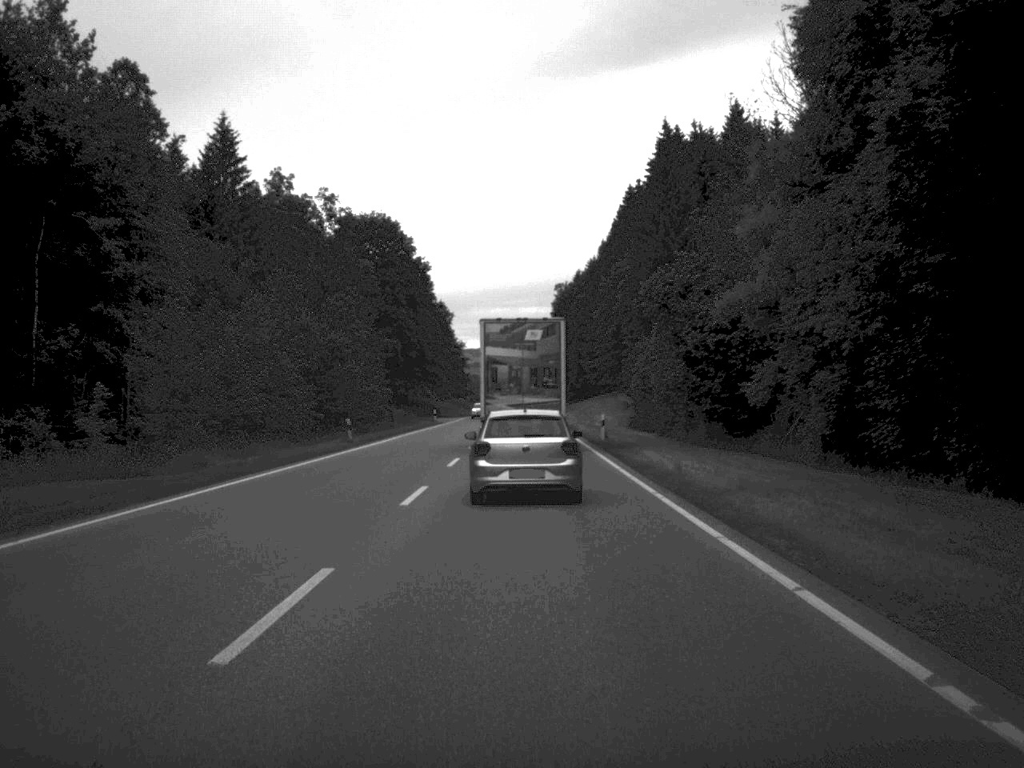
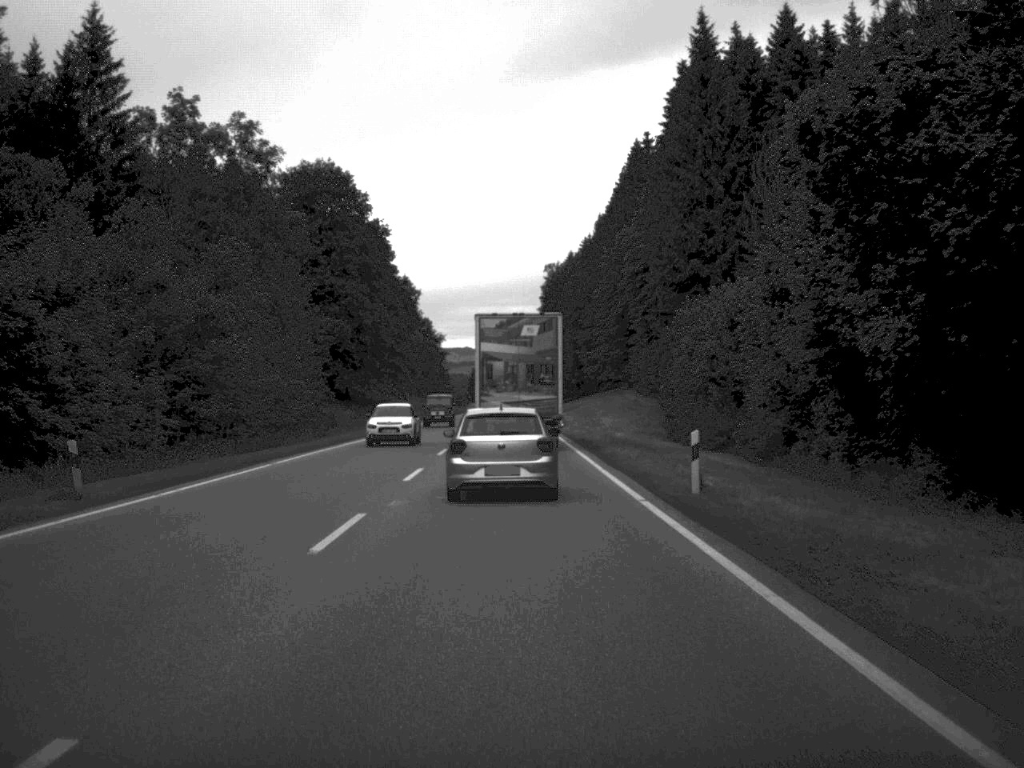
(+0.1, +29.9) m; +1°
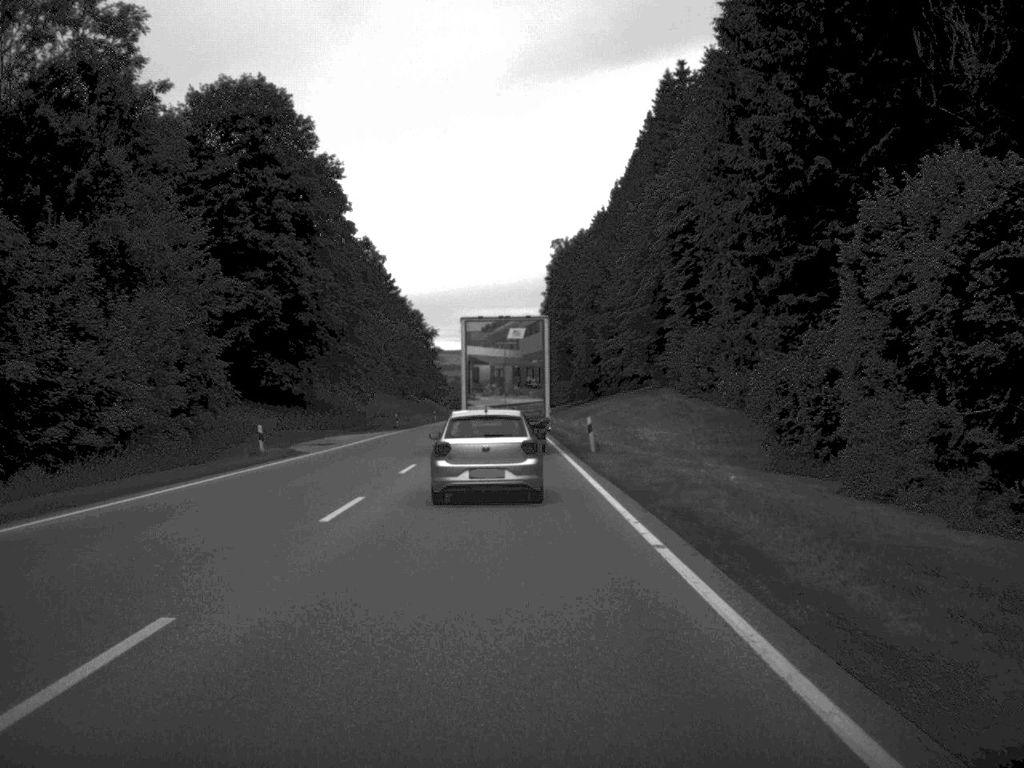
(0.0, +31.5) m; 0°
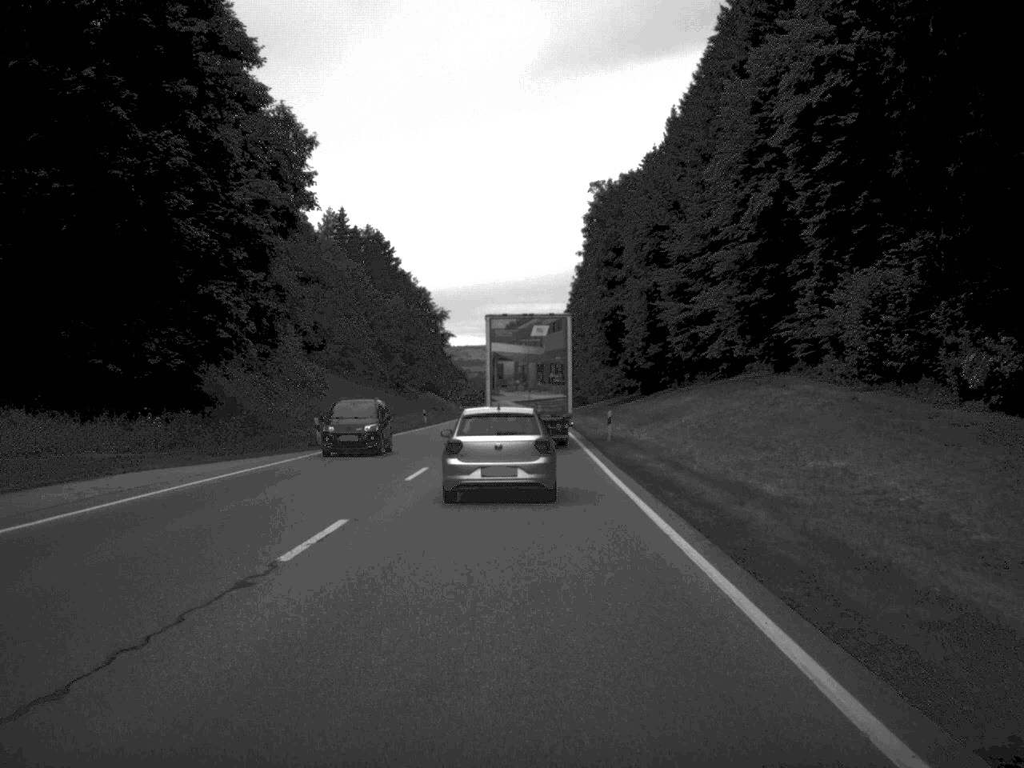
(-0.5, +39.5) m; -1°
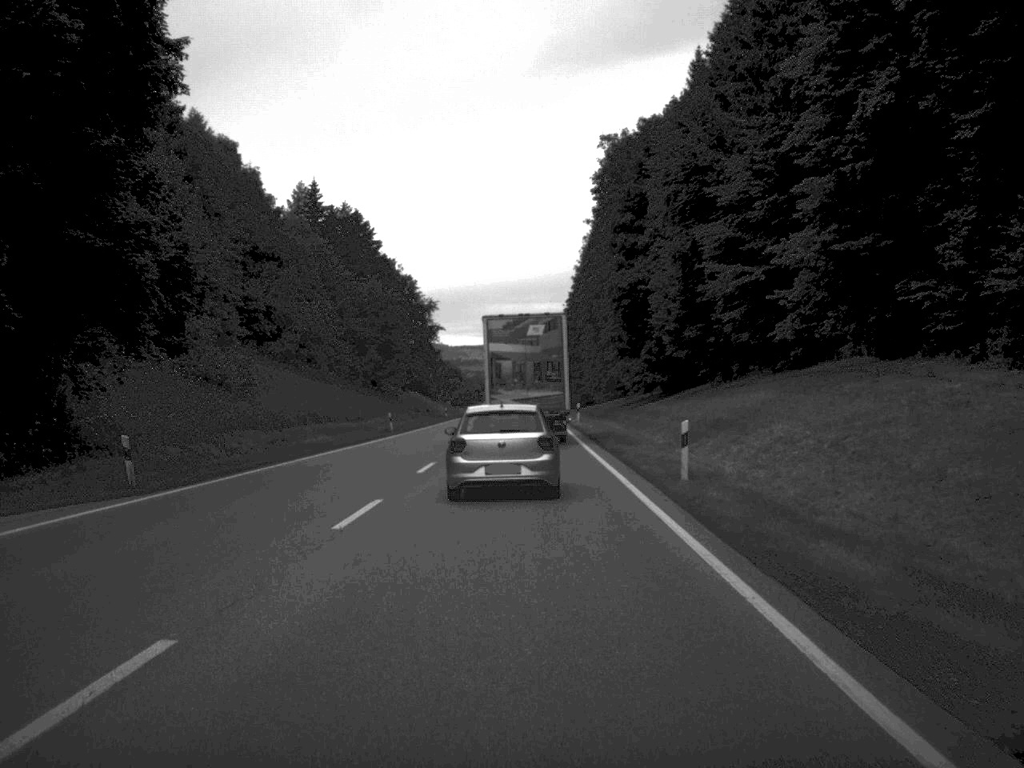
(0.0, +21.0) m; 0°
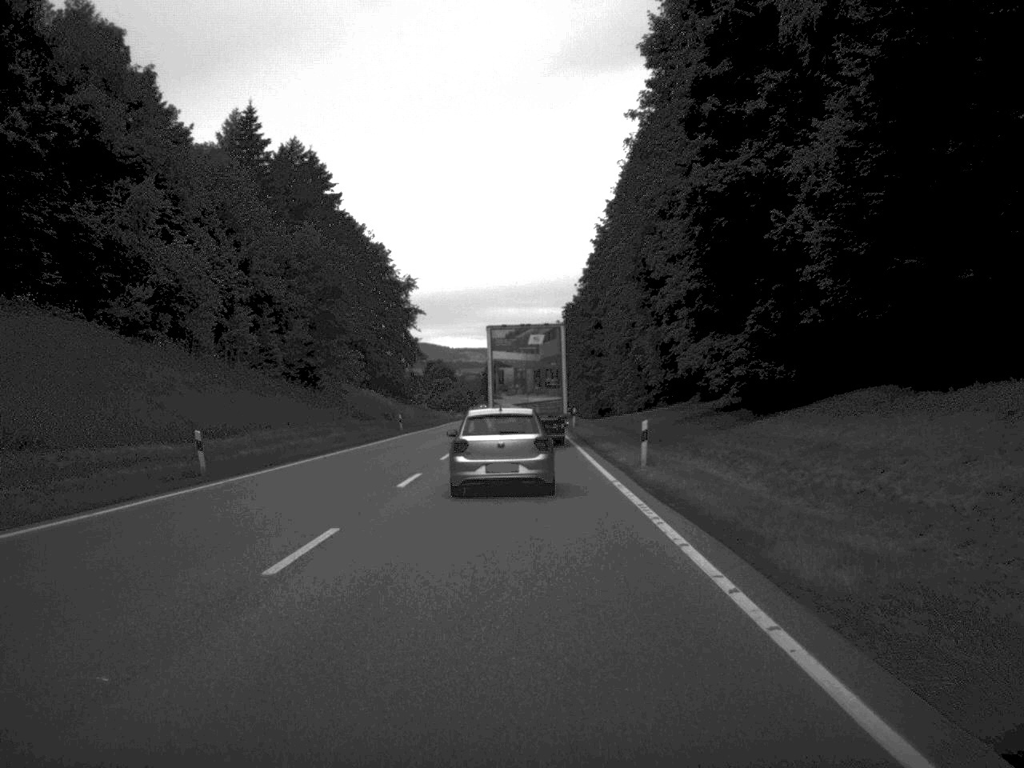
(+0.1, +38.8) m; 0°
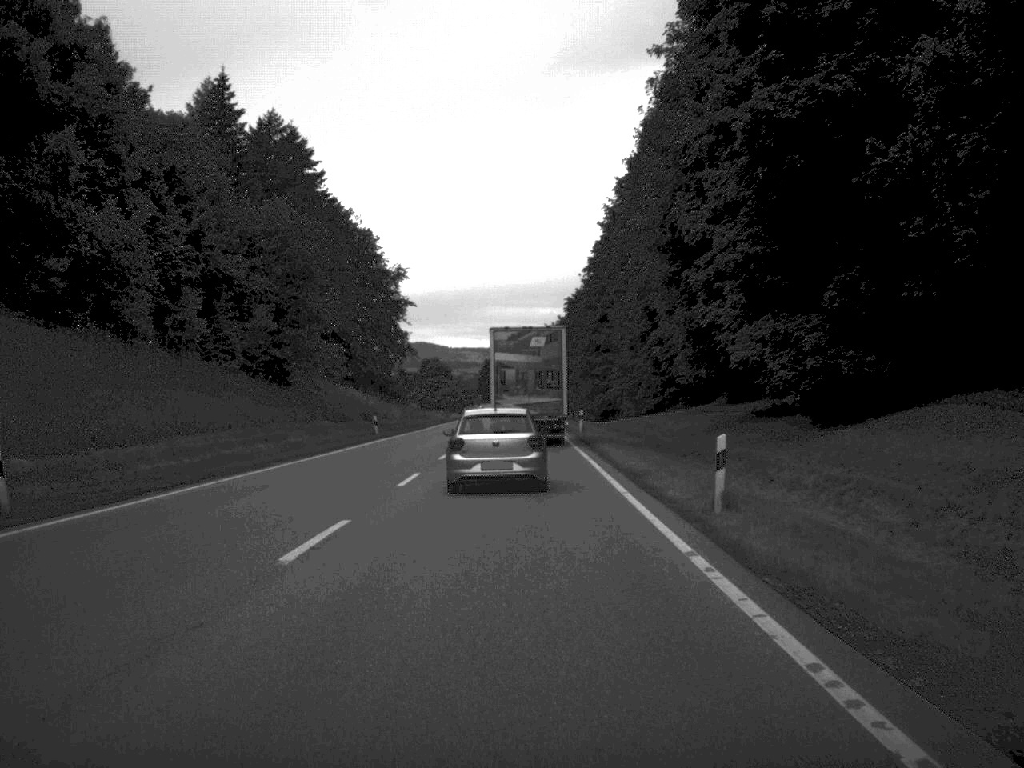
(0.0, +11.2) m; 0°
